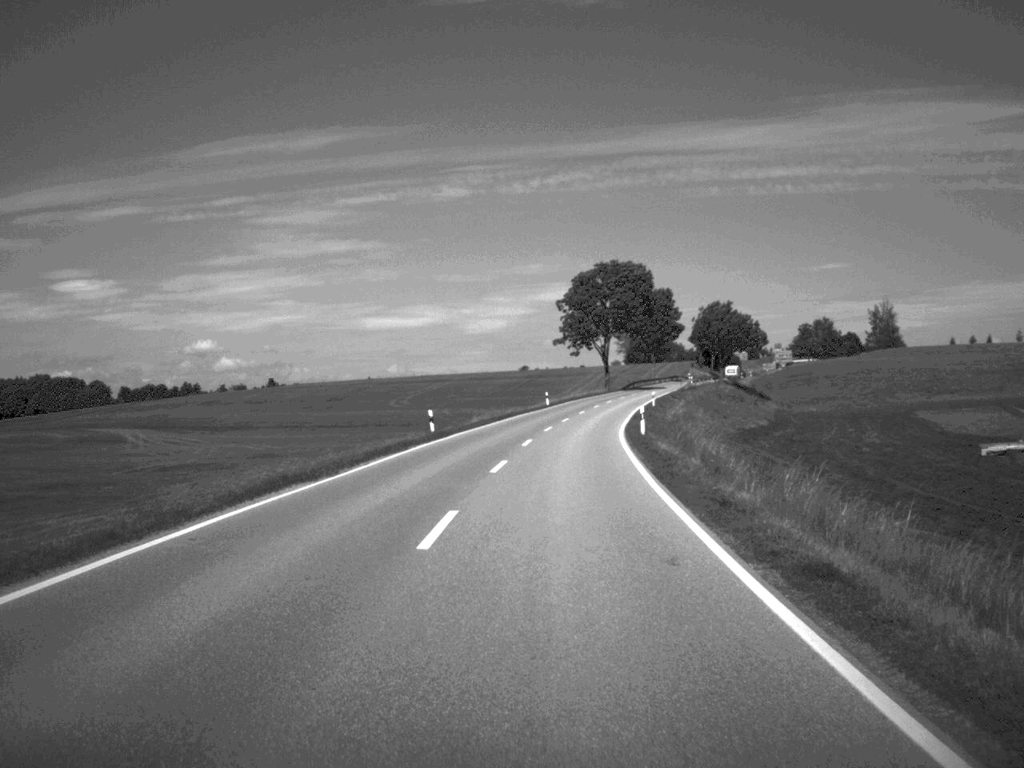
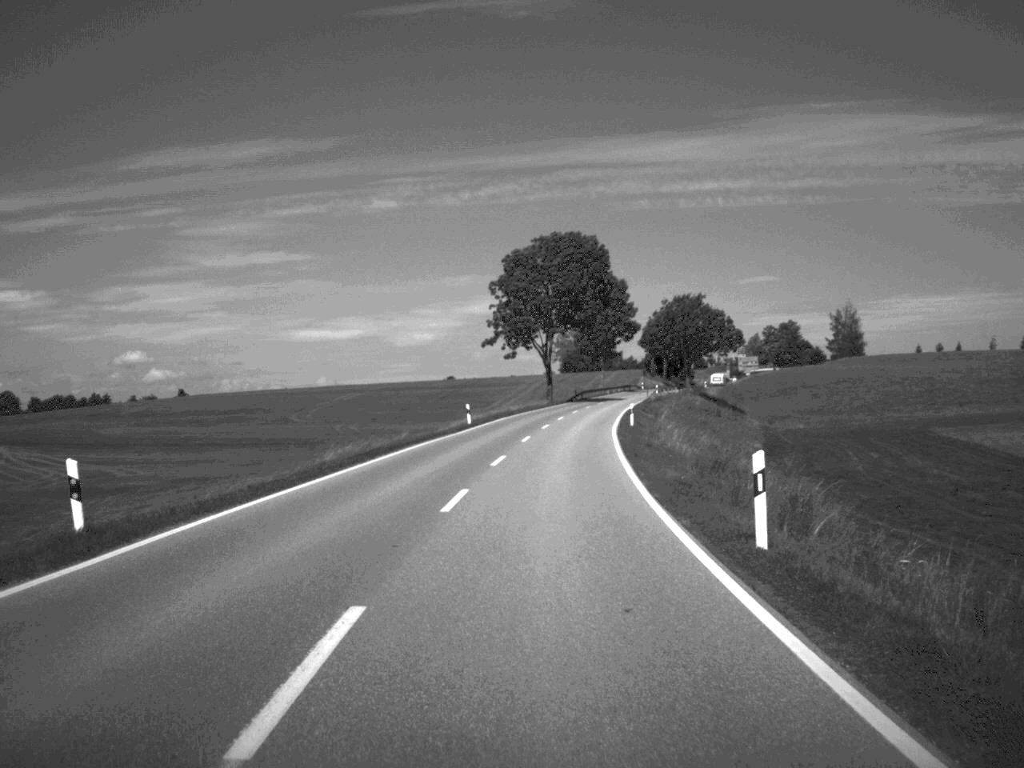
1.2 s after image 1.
(+0.8, +31.1) m; +3°
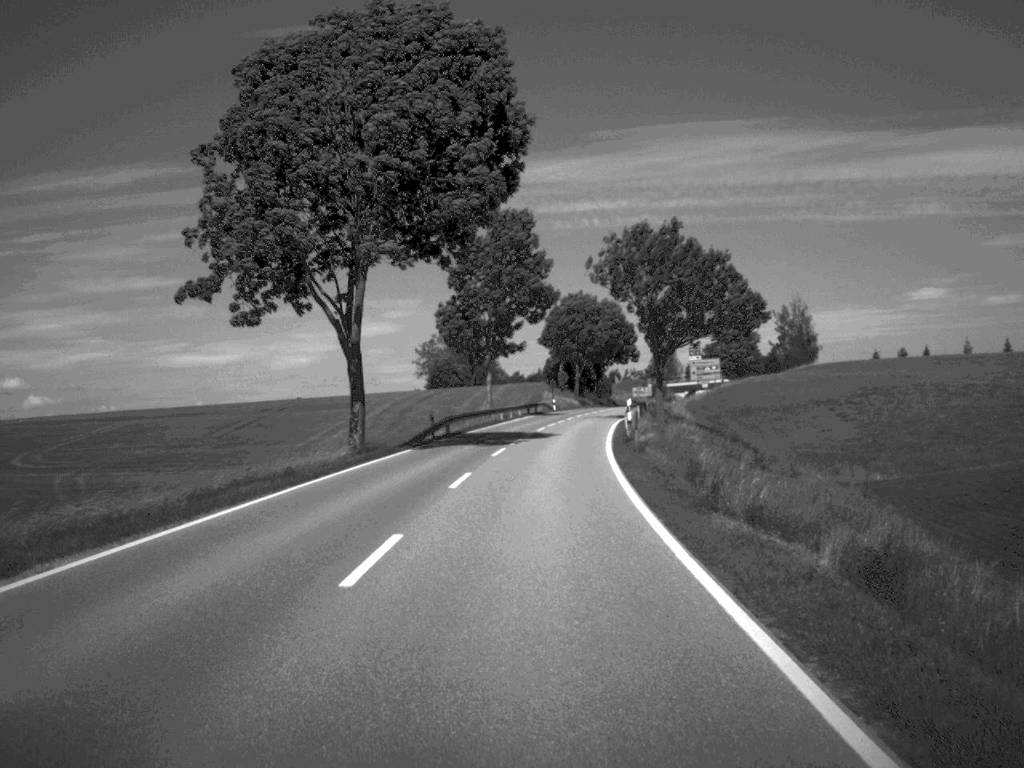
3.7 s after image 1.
(+3.1, +65.8) m; +5°
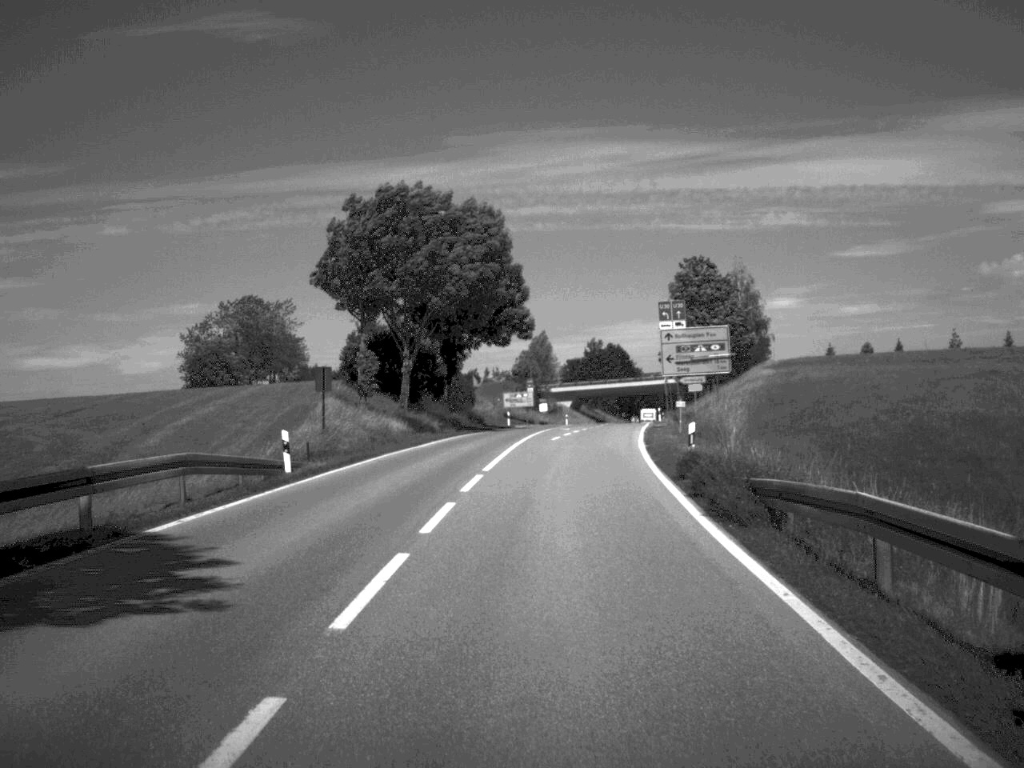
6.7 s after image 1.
(+3.7, +72.0) m; +6°
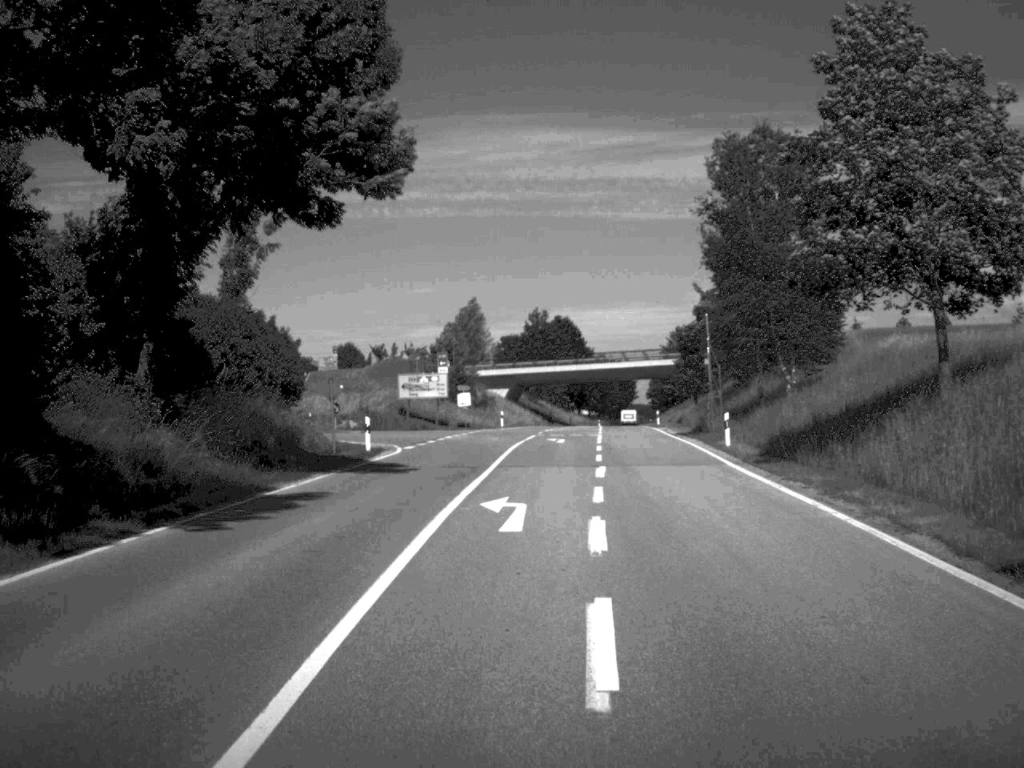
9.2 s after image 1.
(+1.3, +50.2) m; +3°
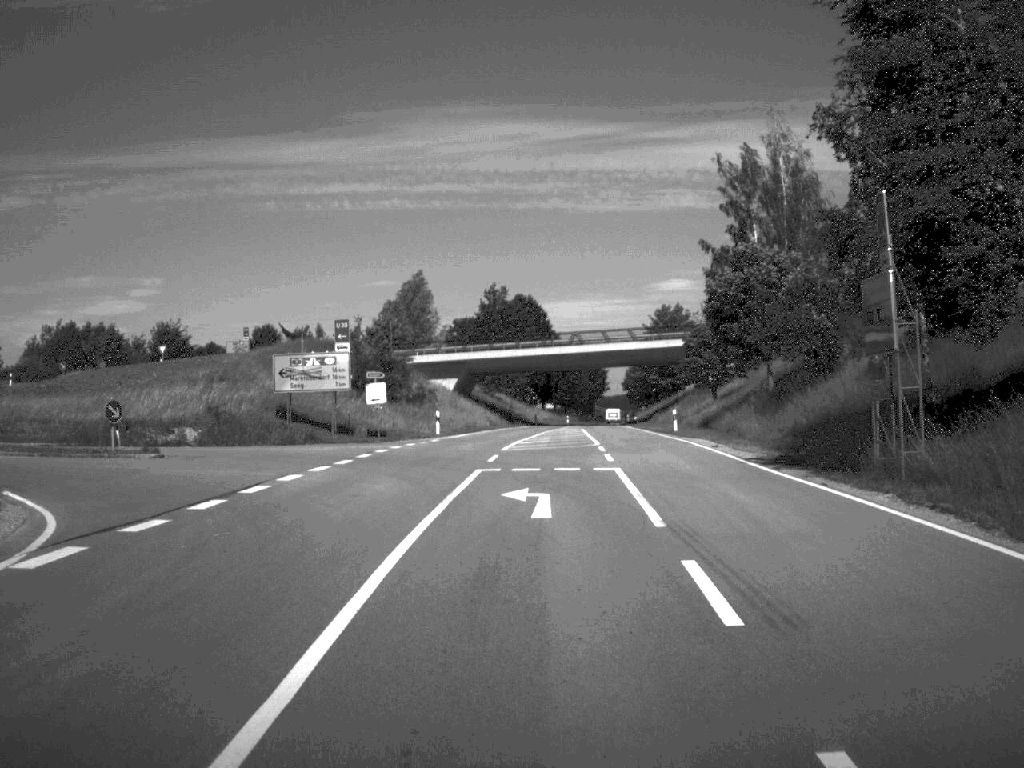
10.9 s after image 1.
(+0.4, +27.9) m; +2°
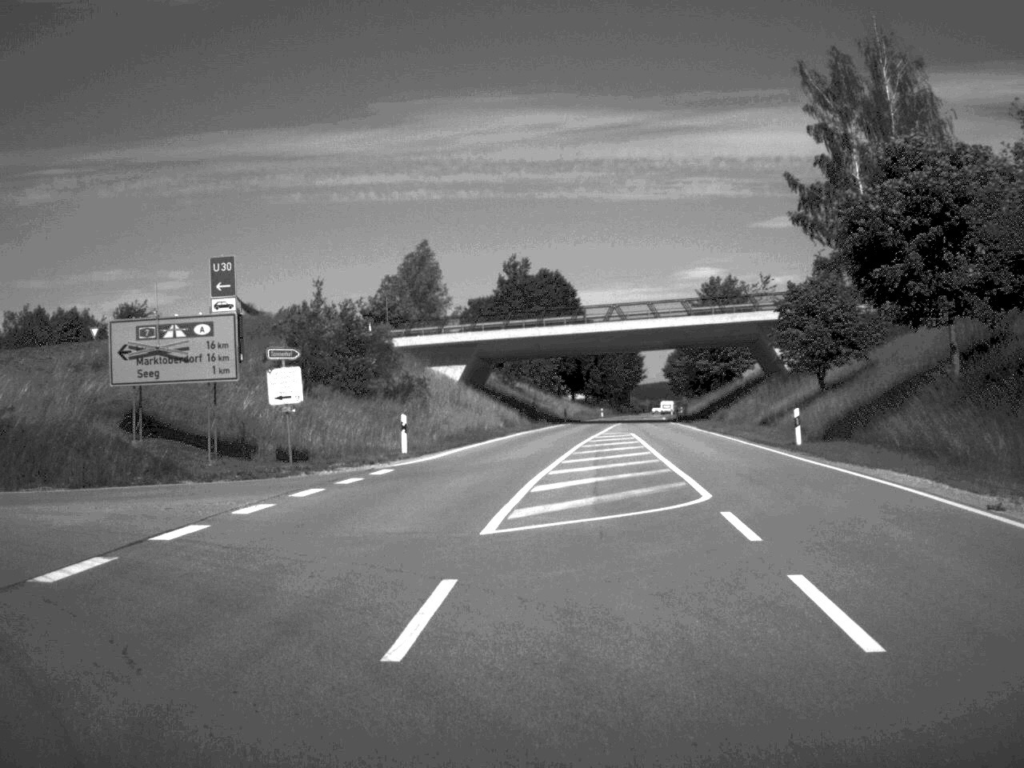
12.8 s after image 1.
(+0.1, +21.4) m; -2°
